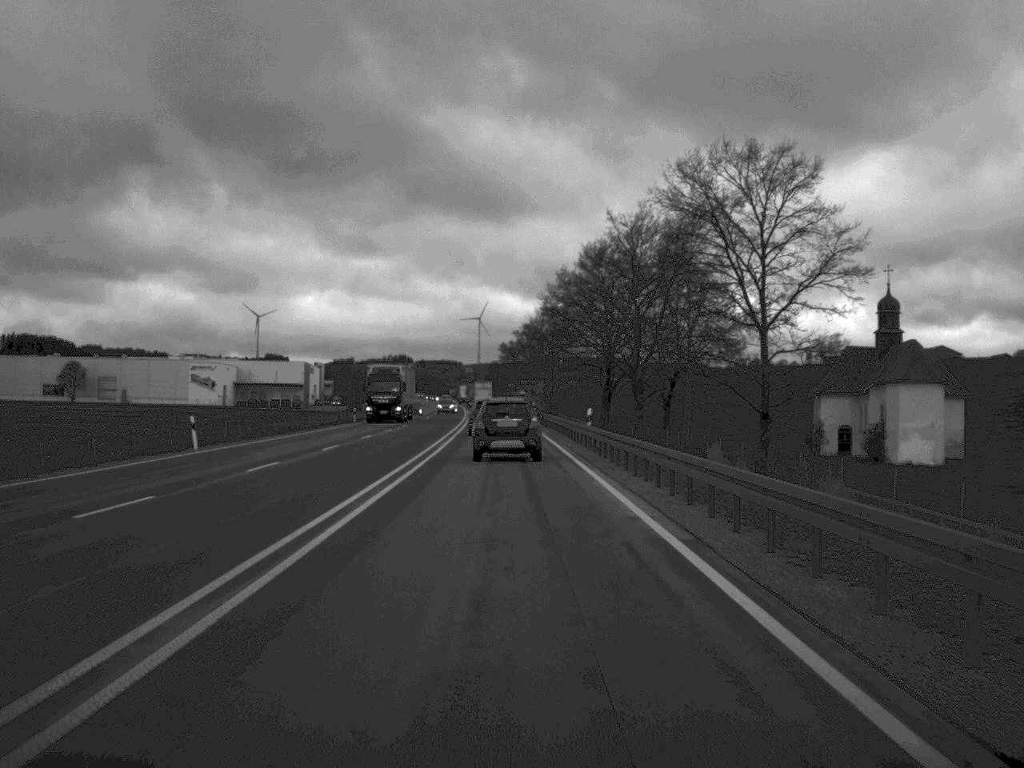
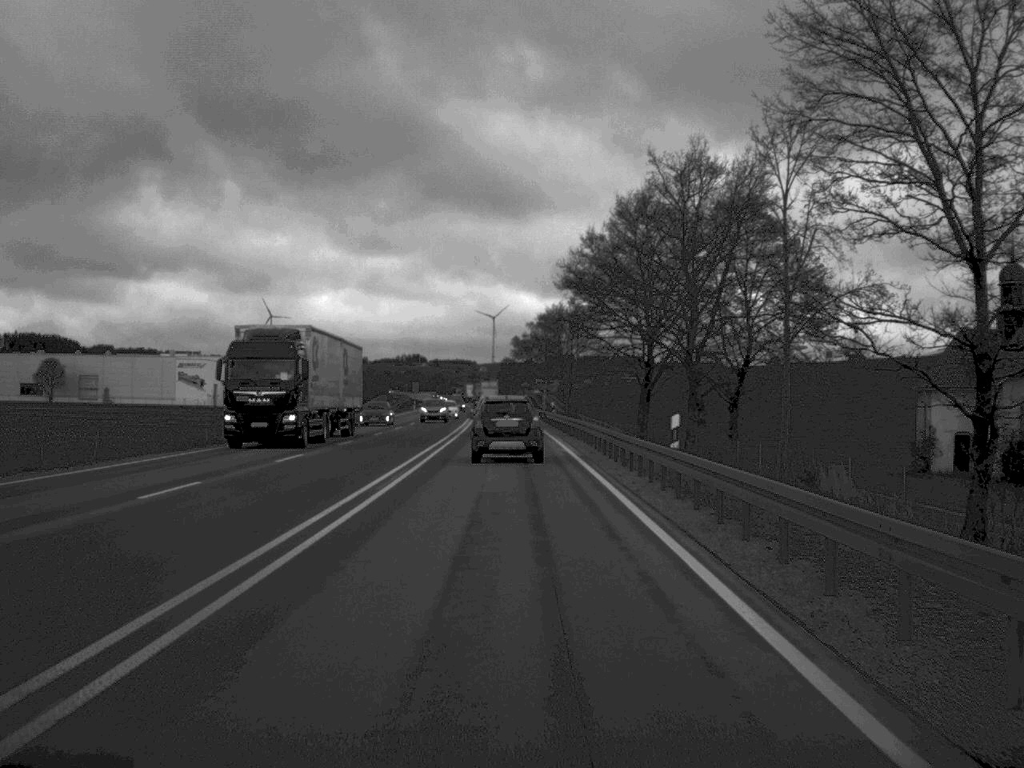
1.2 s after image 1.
(-0.1, +20.7) m; -1°
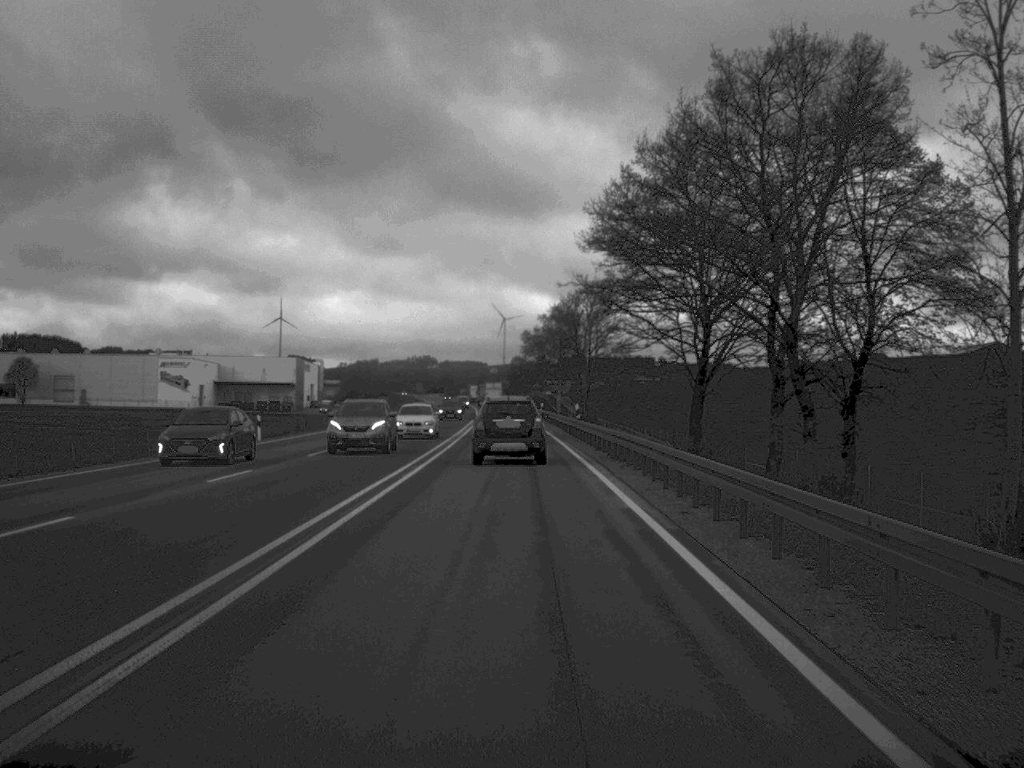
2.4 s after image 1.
(-0.1, +19.4) m; -1°
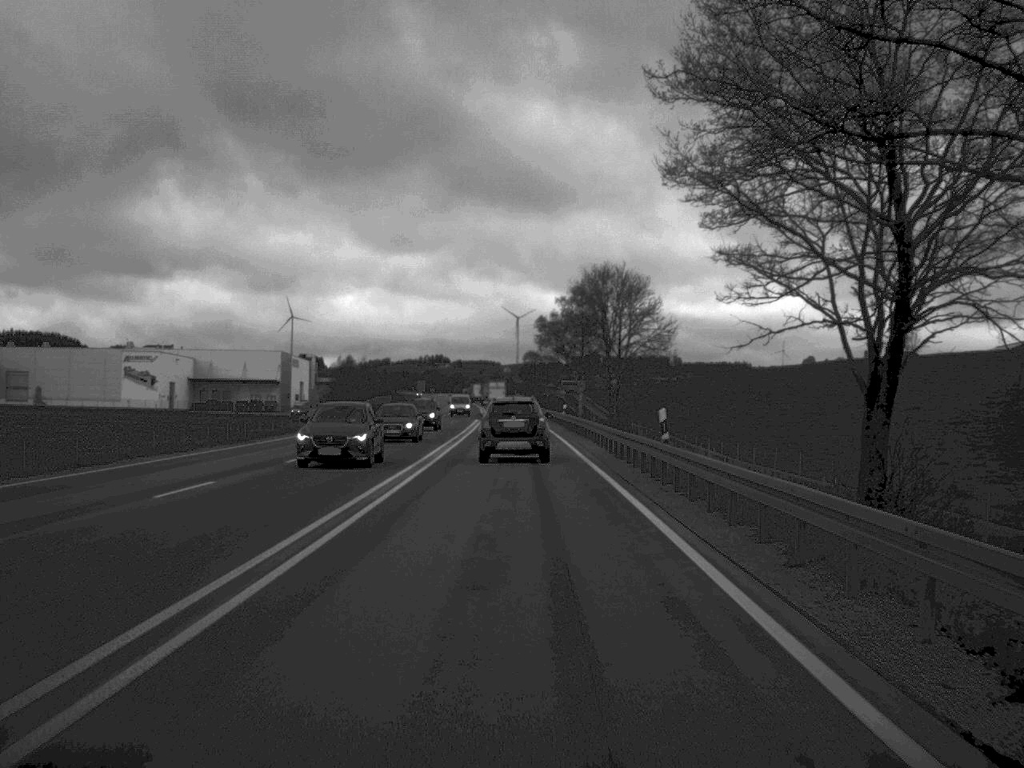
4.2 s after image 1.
(-0.2, +28.1) m; -1°
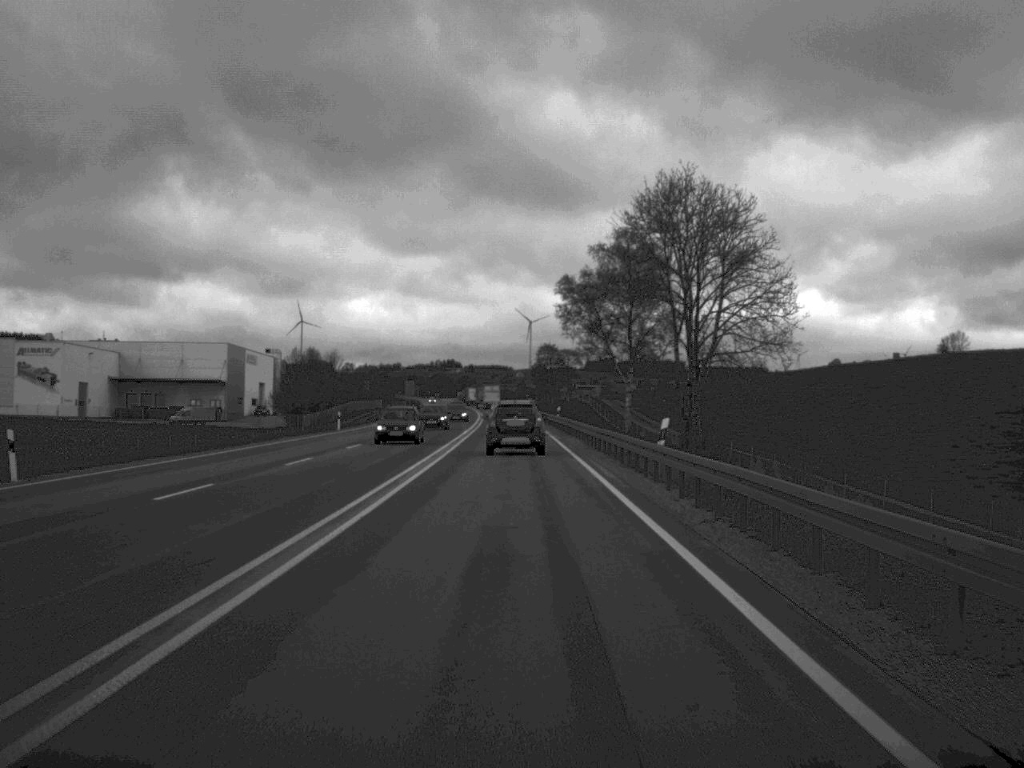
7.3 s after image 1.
(-0.3, +47.7) m; -1°
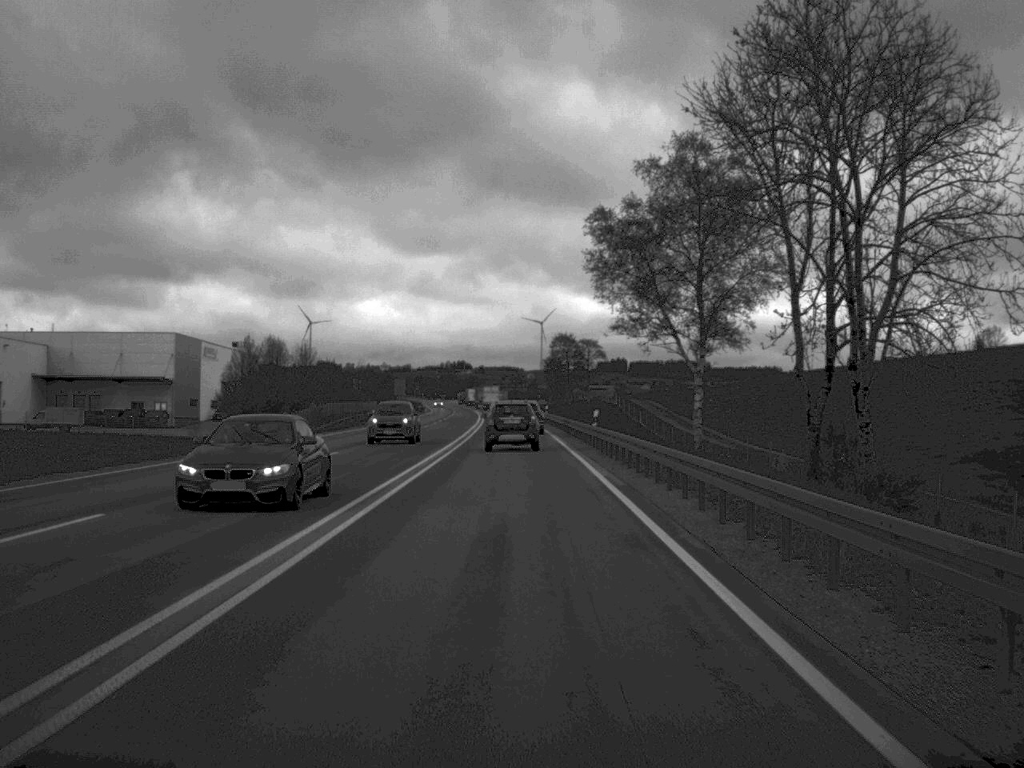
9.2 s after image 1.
(-0.1, +30.7) m; -1°
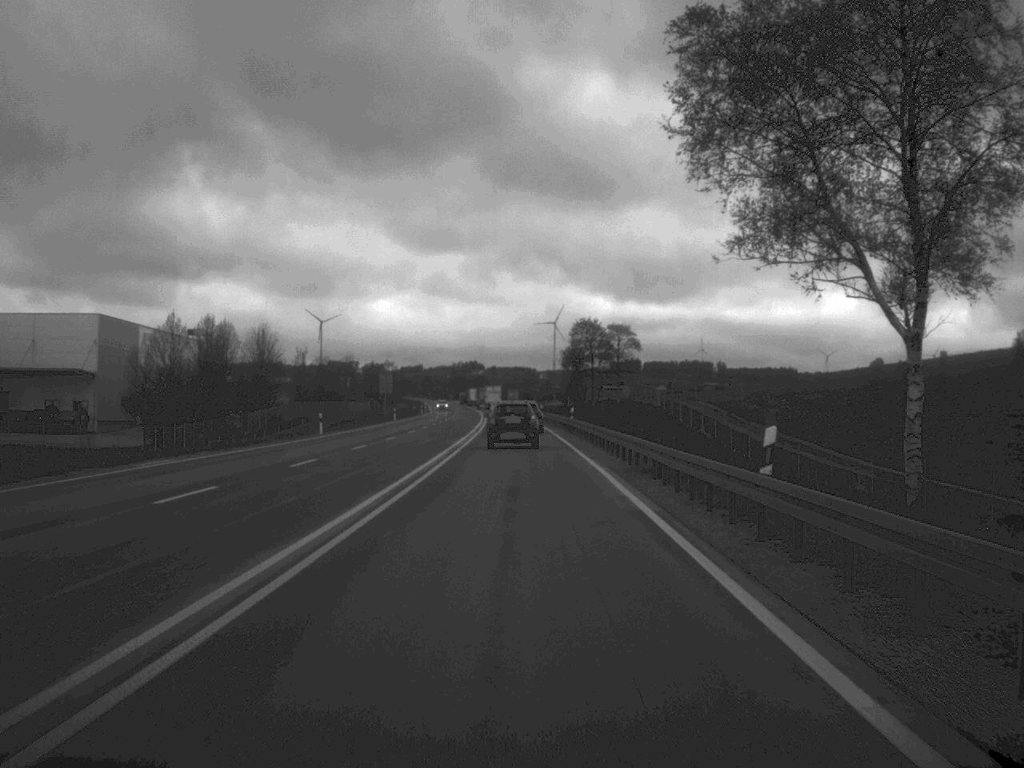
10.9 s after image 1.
(-0.2, +29.8) m; -1°
